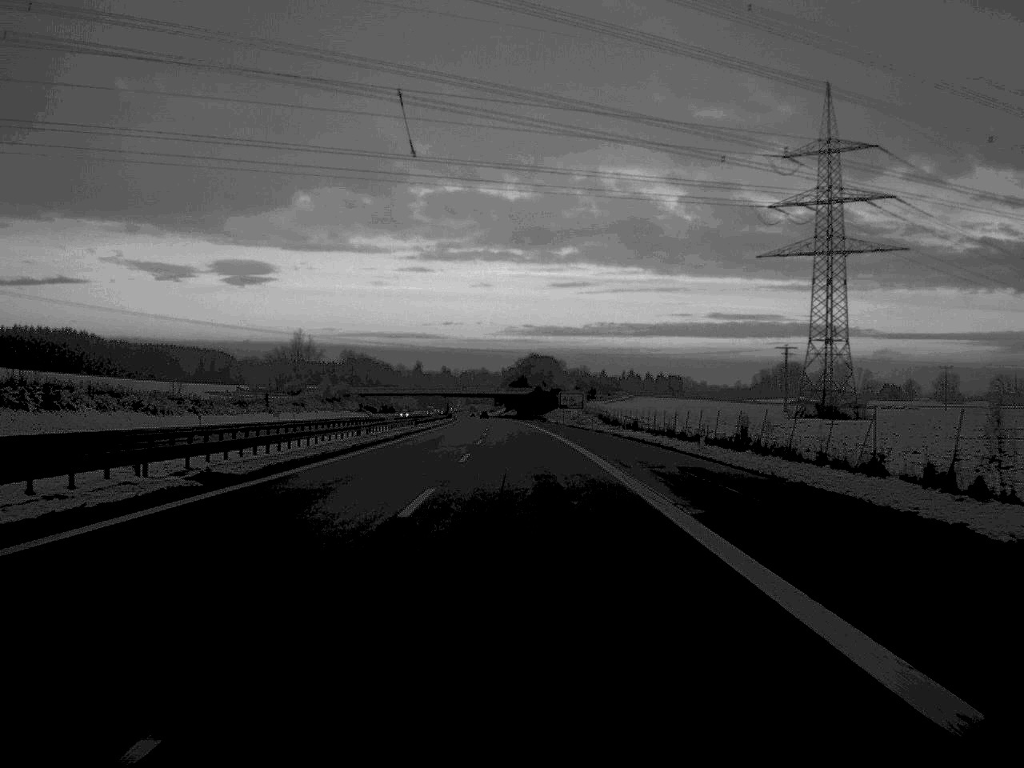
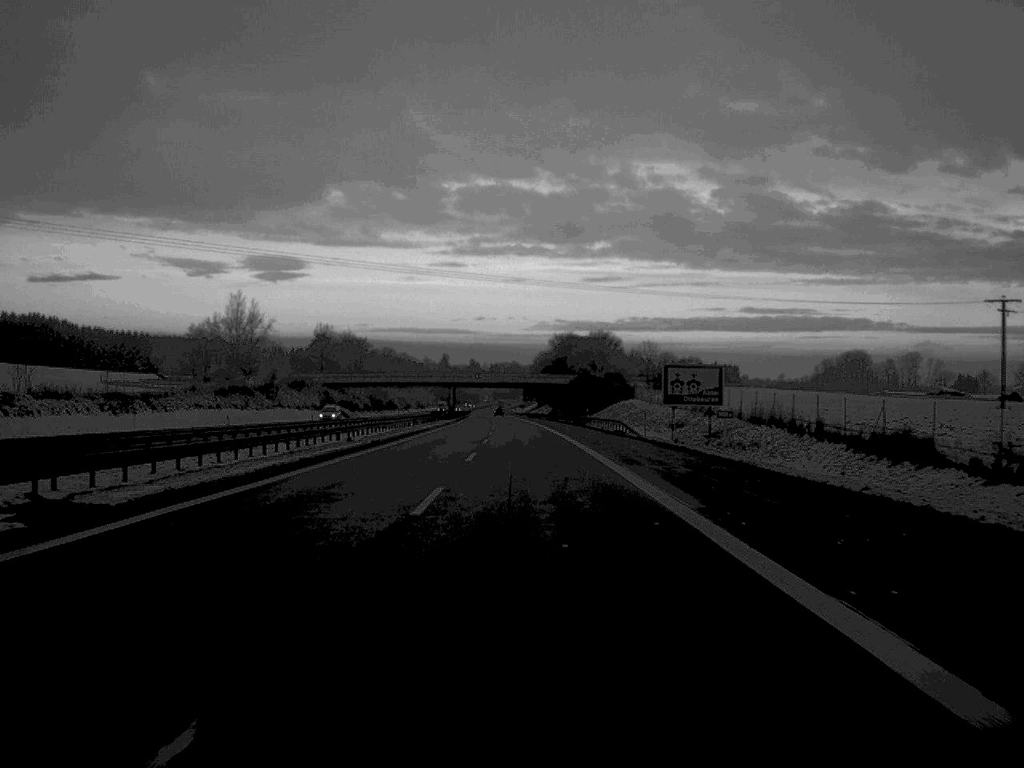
(-1.2, +89.1) m; -1°
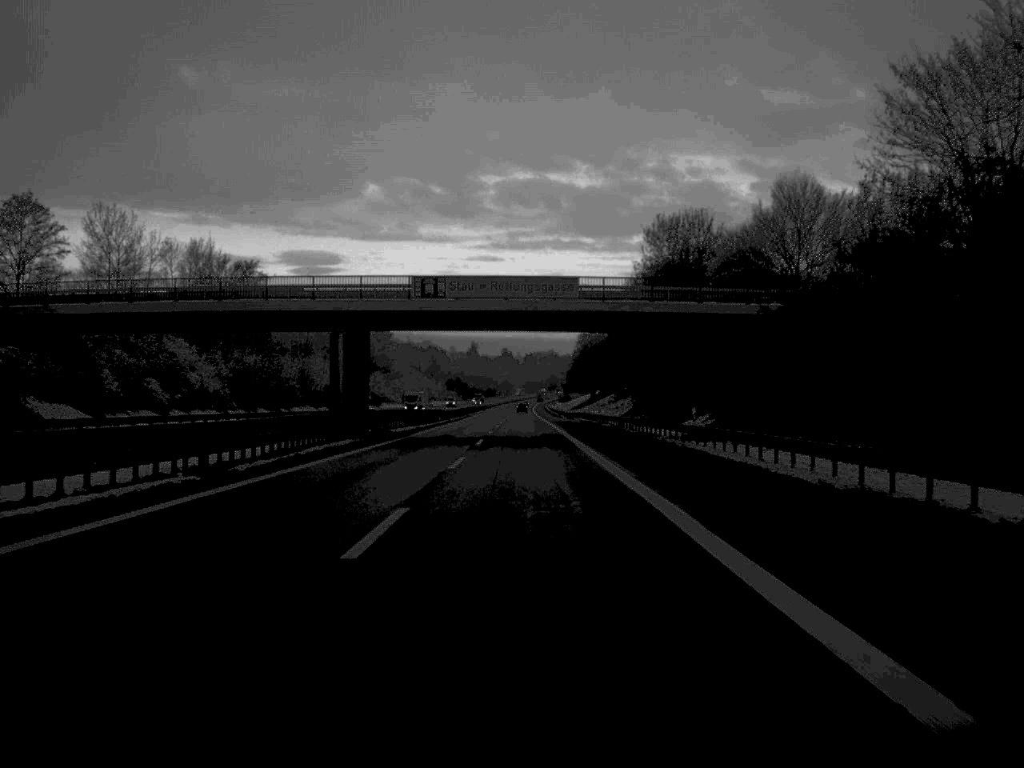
(-1.9, +148.7) m; -2°
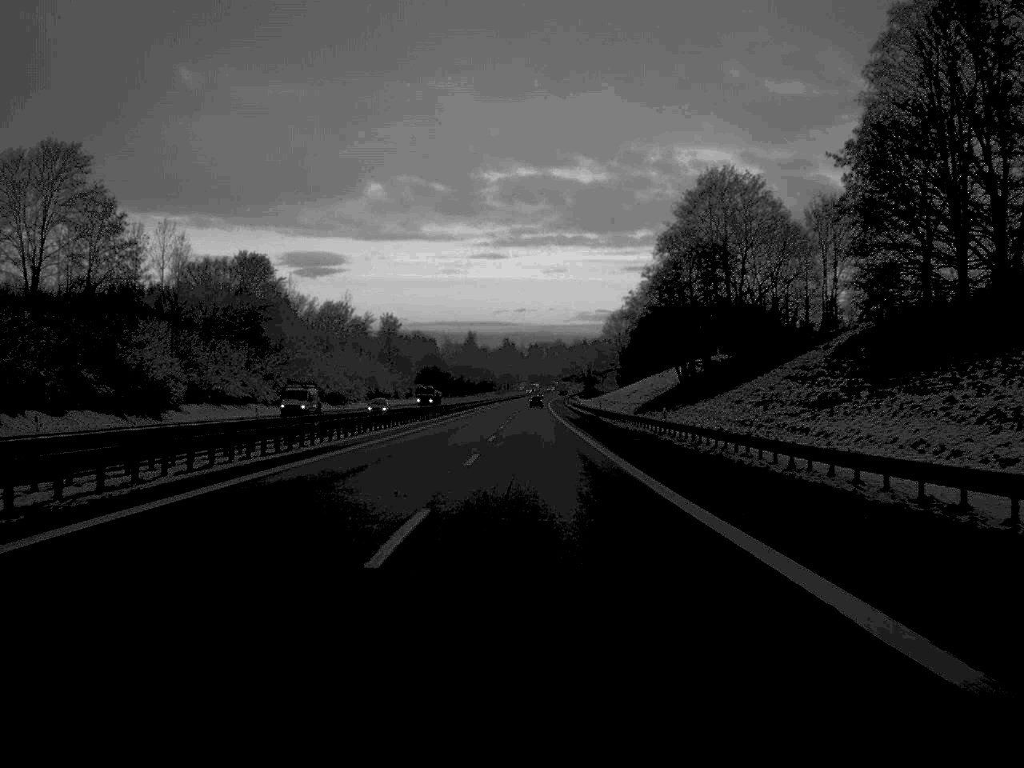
(-0.5, +144.1) m; 0°
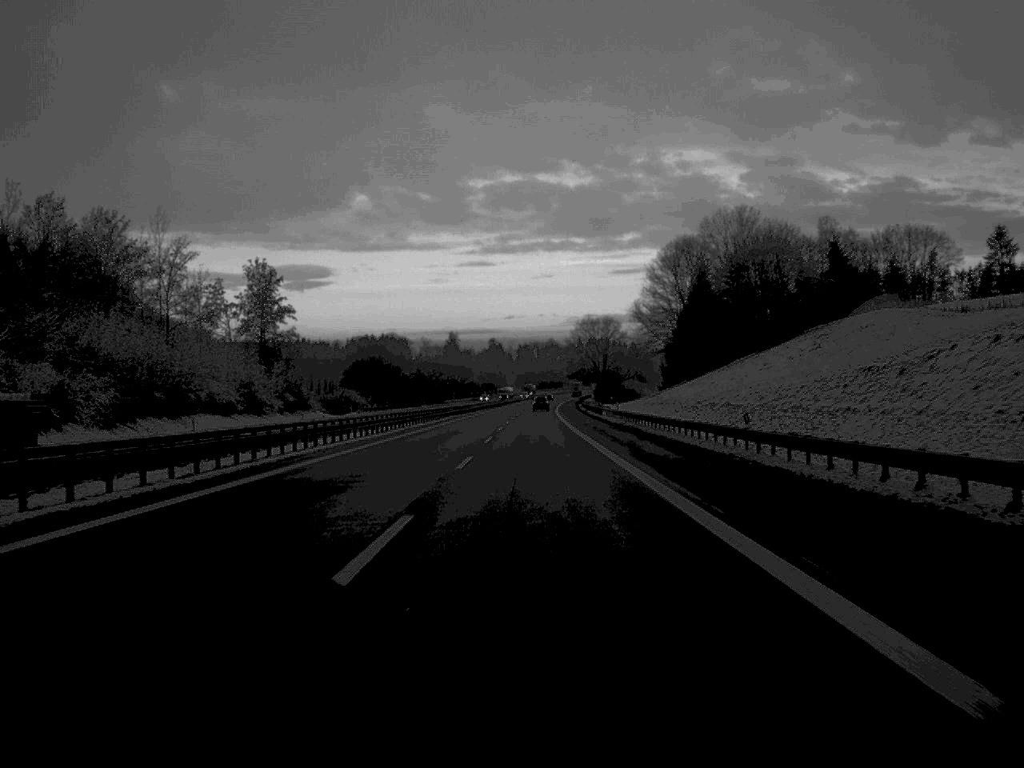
(+0.5, +120.1) m; 0°
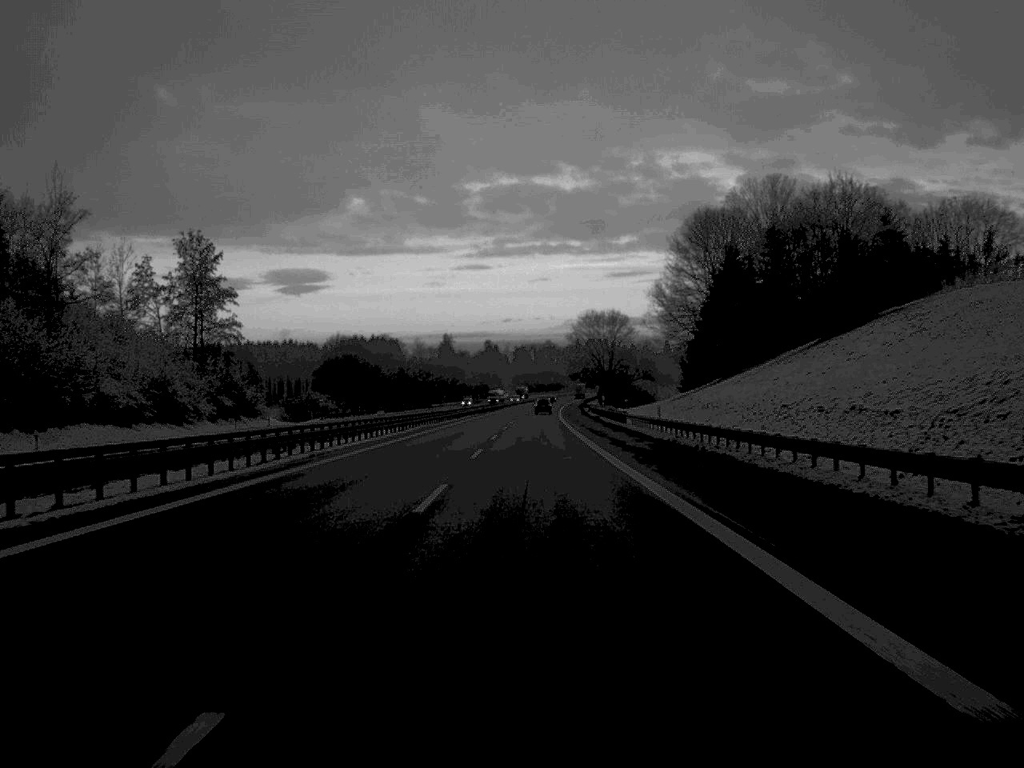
(0.0, +28.2) m; 0°
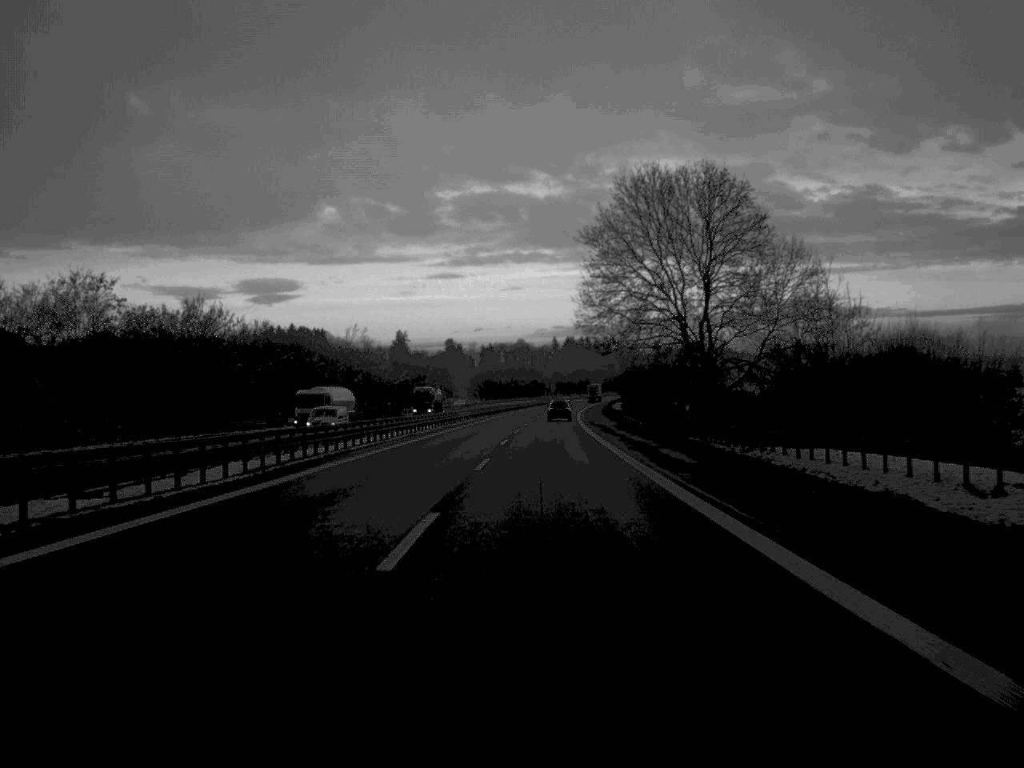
(+1.6, +149.1) m; +1°
